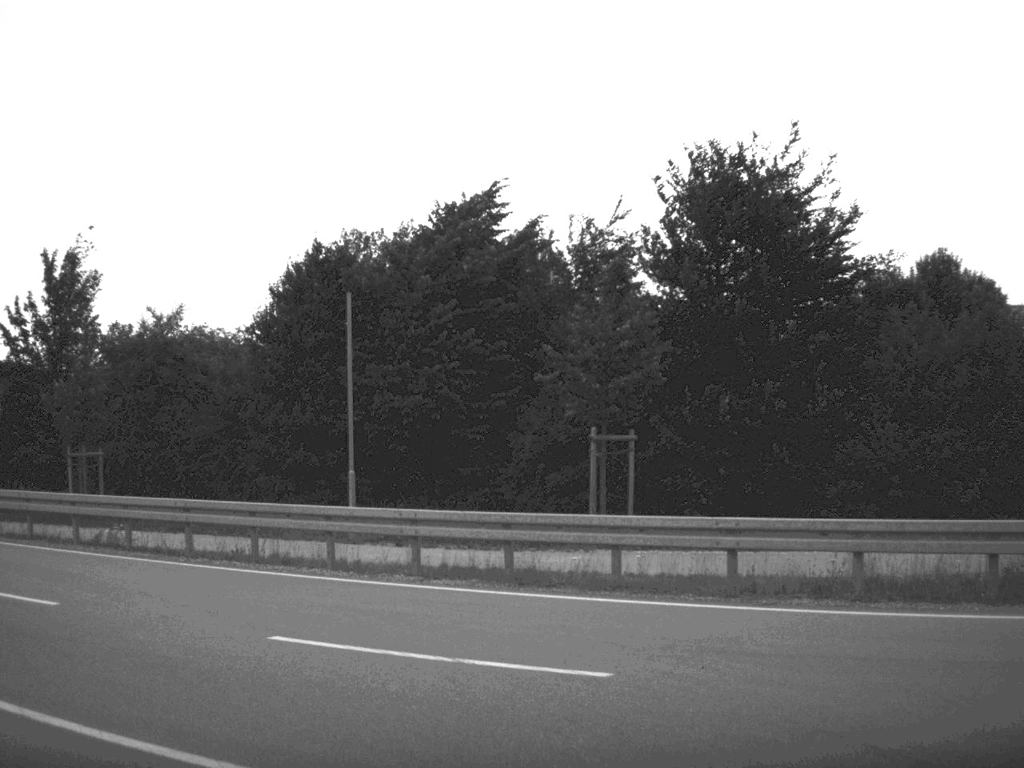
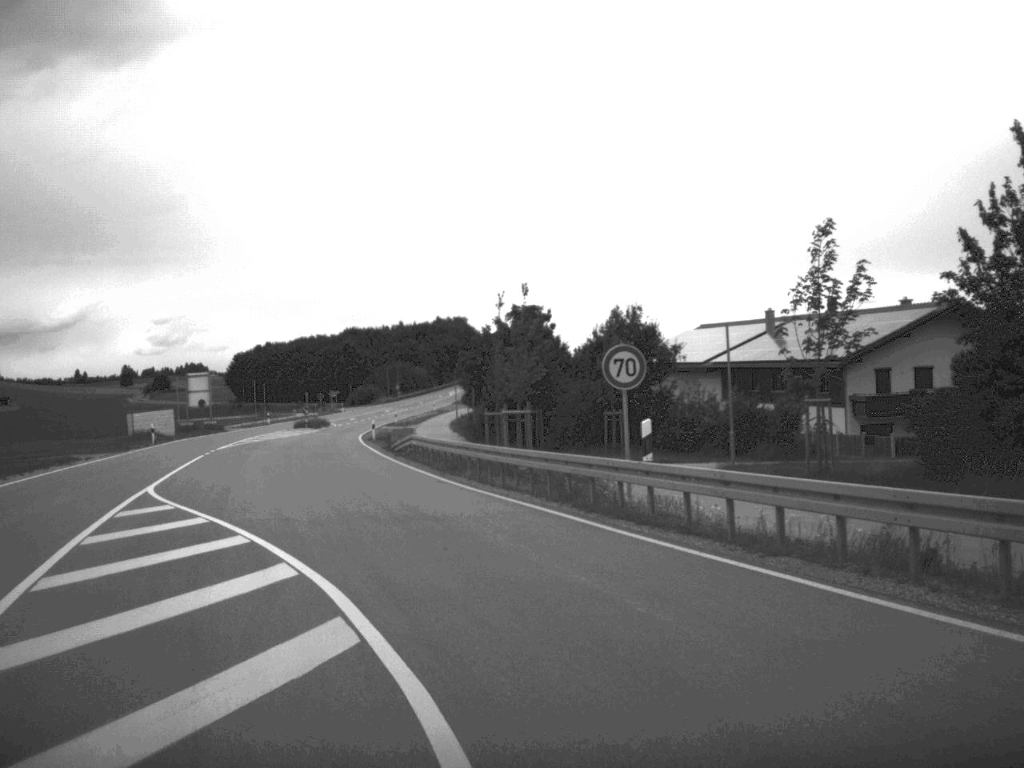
(-5.7, +11.7) m; -41°
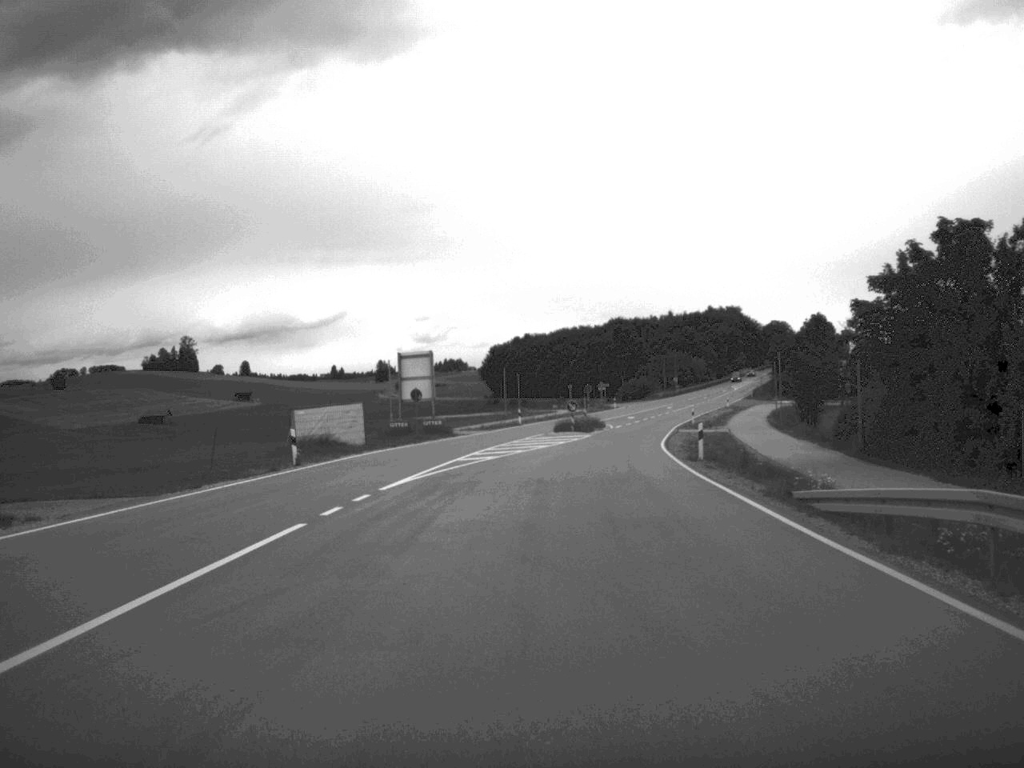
(-5.1, +29.8) m; -12°
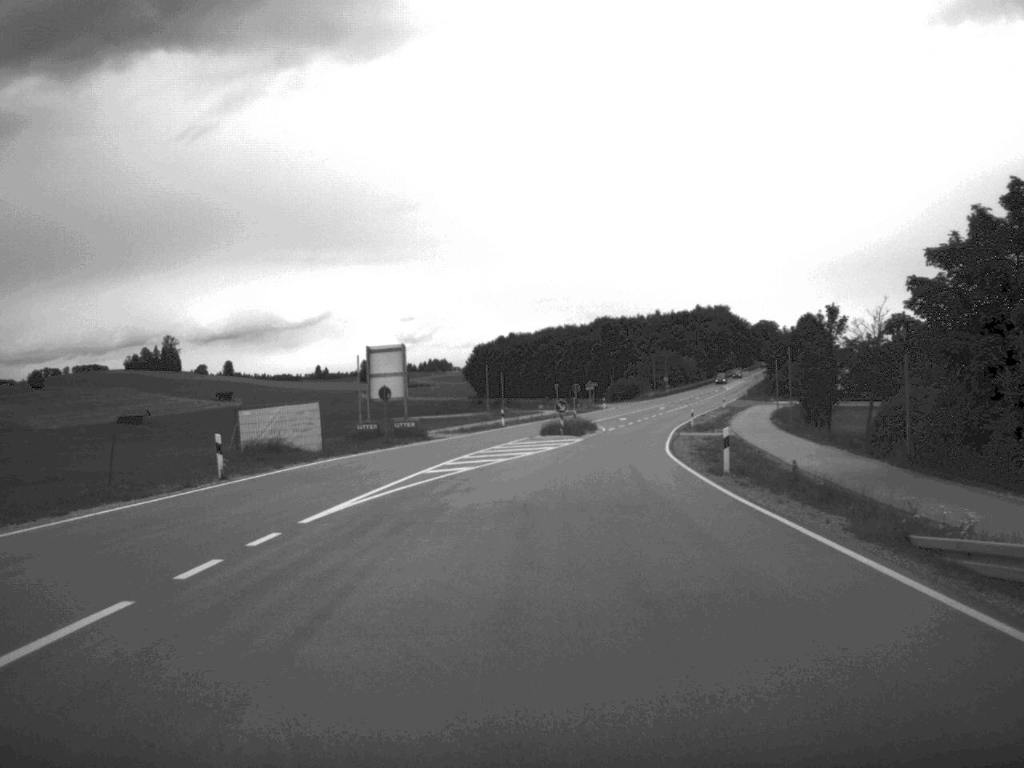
(0.0, +7.2) m; +1°
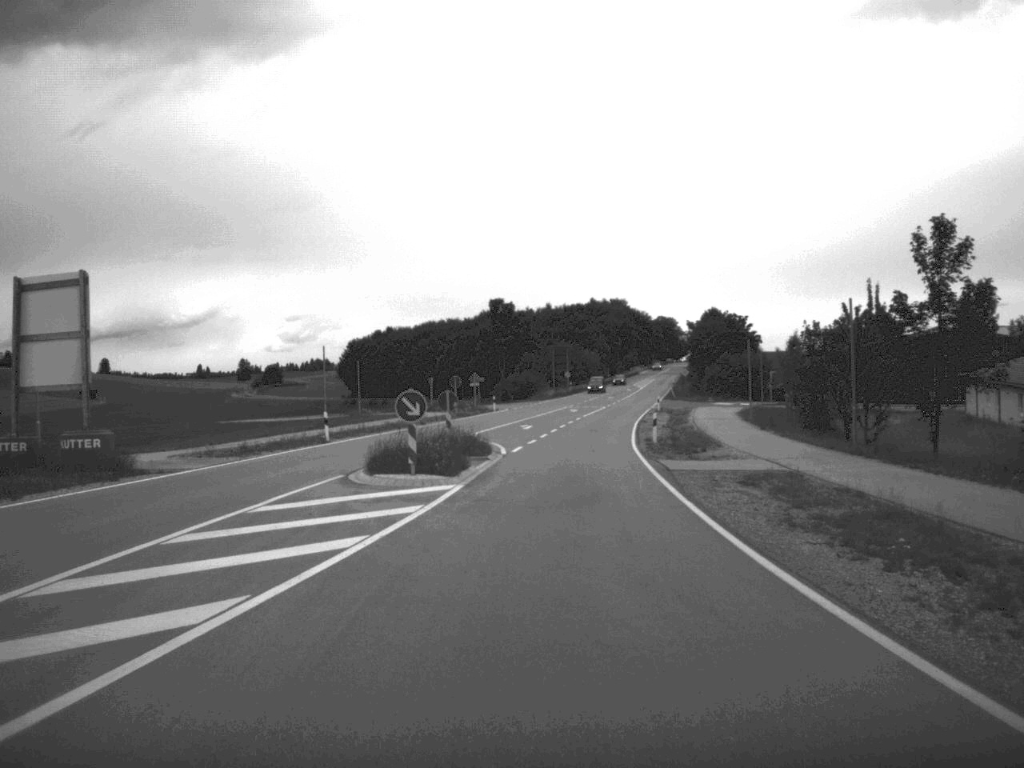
(+1.4, +32.8) m; +5°
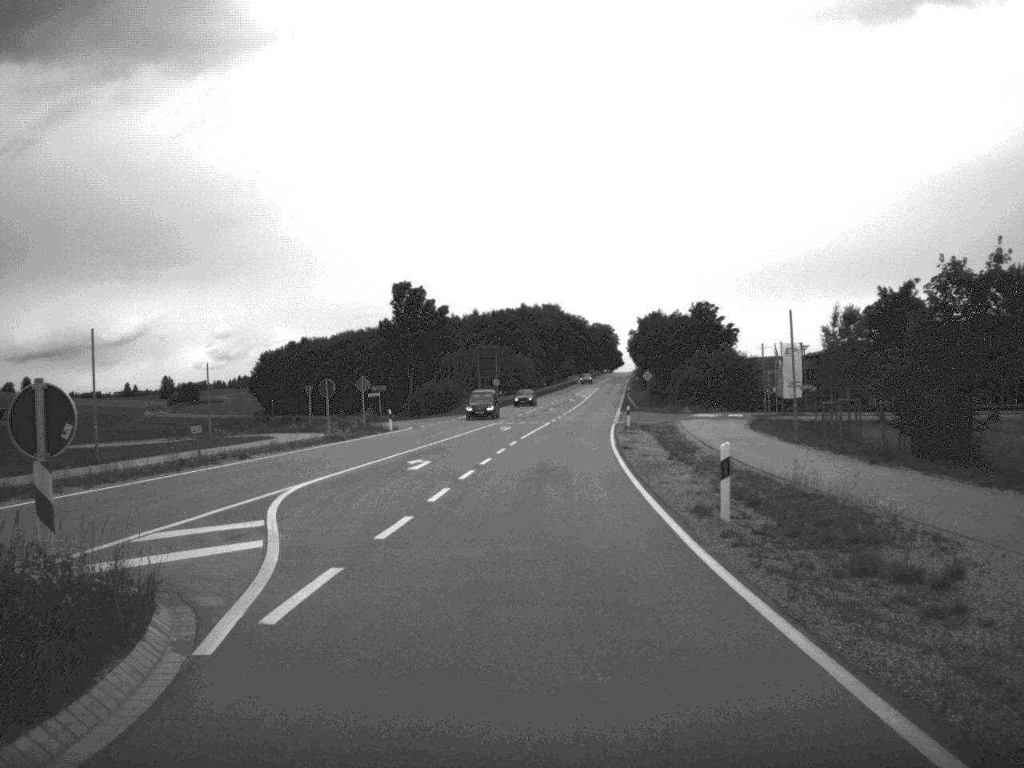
(+0.9, +27.8) m; +3°
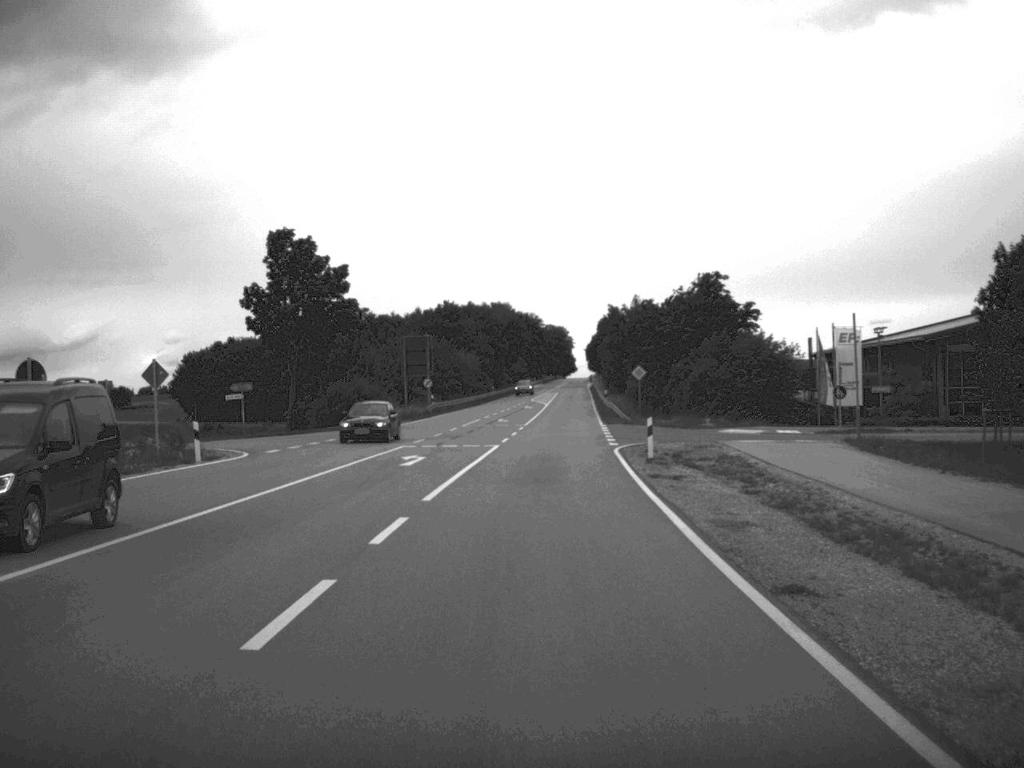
(+0.5, +29.6) m; +2°
